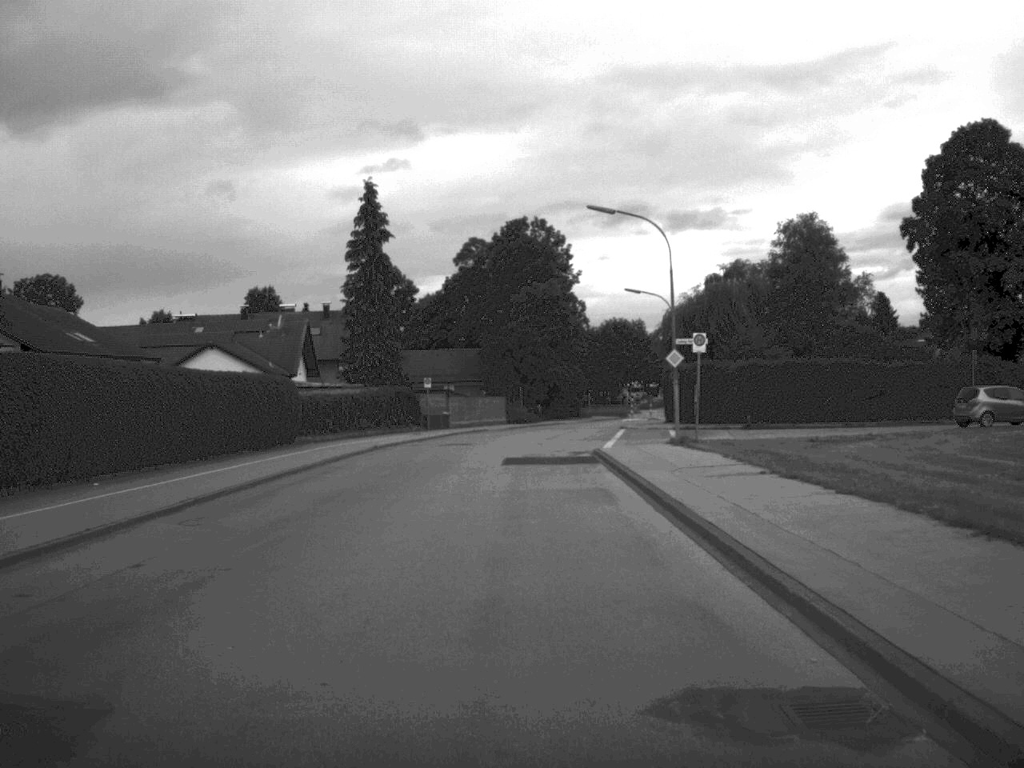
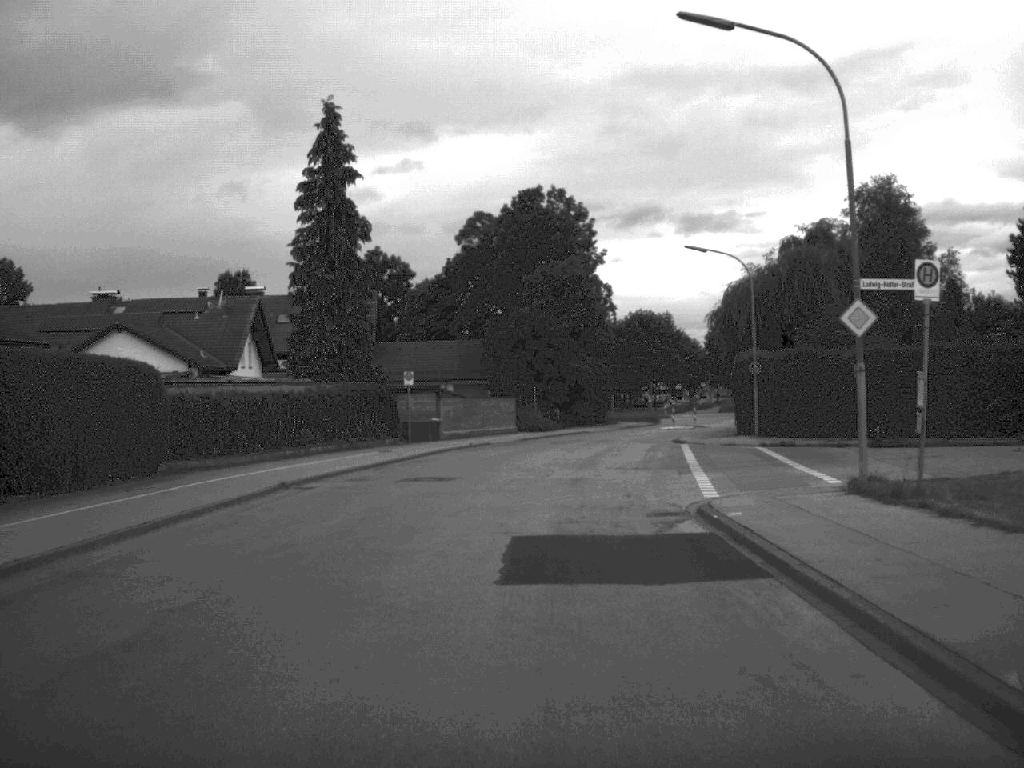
(-0.3, +19.3) m; -1°
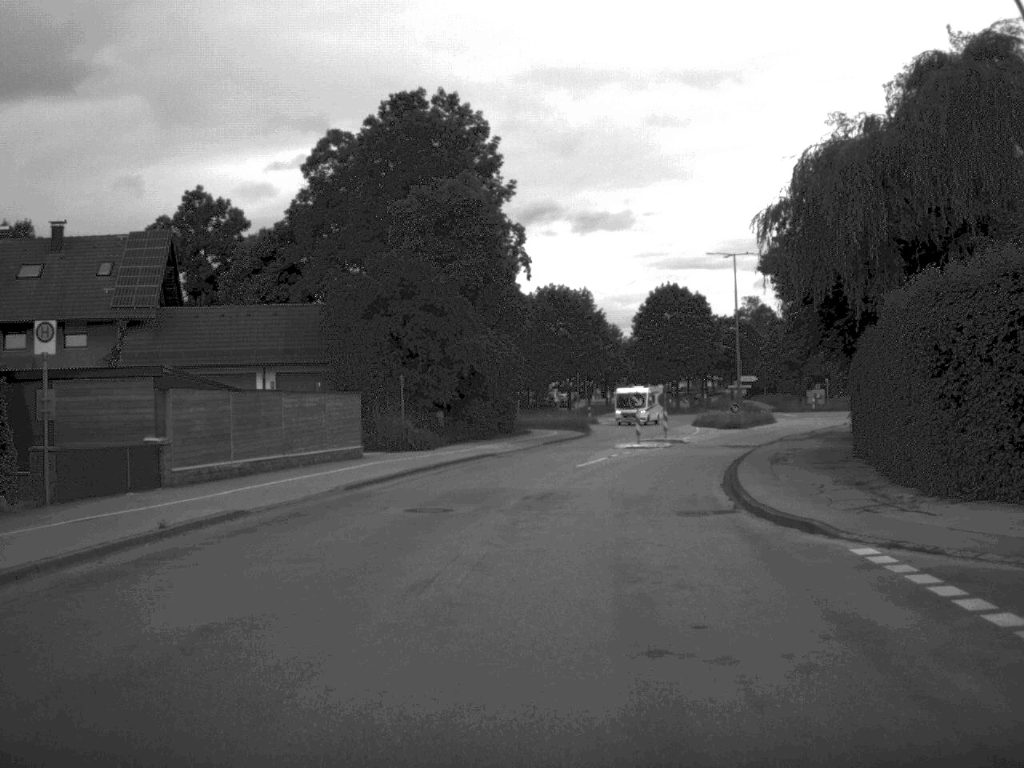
(+1.0, +32.5) m; +5°
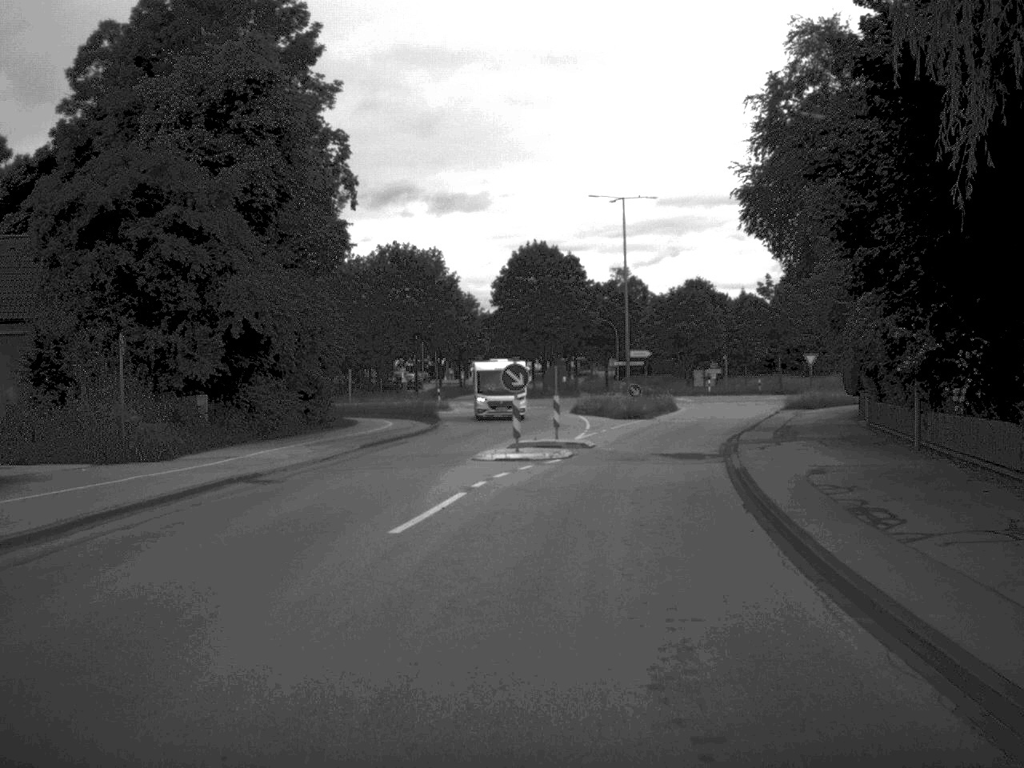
(+1.0, +19.1) m; +6°
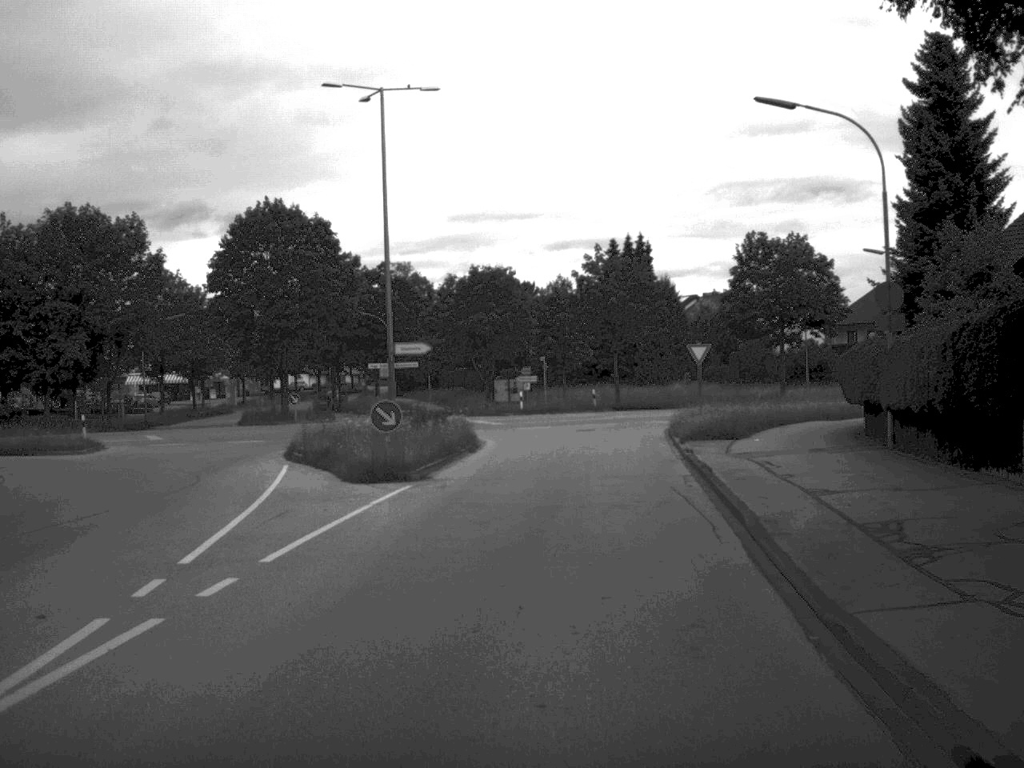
(+3.0, +30.3) m; +9°
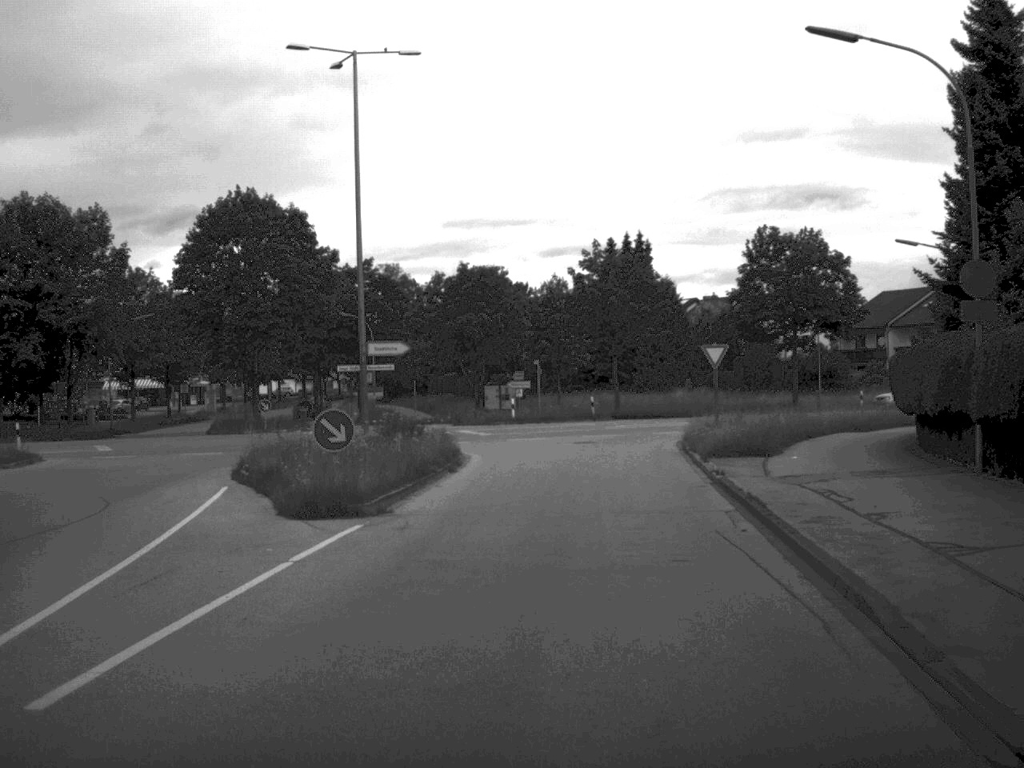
(0.0, +5.5) m; 0°
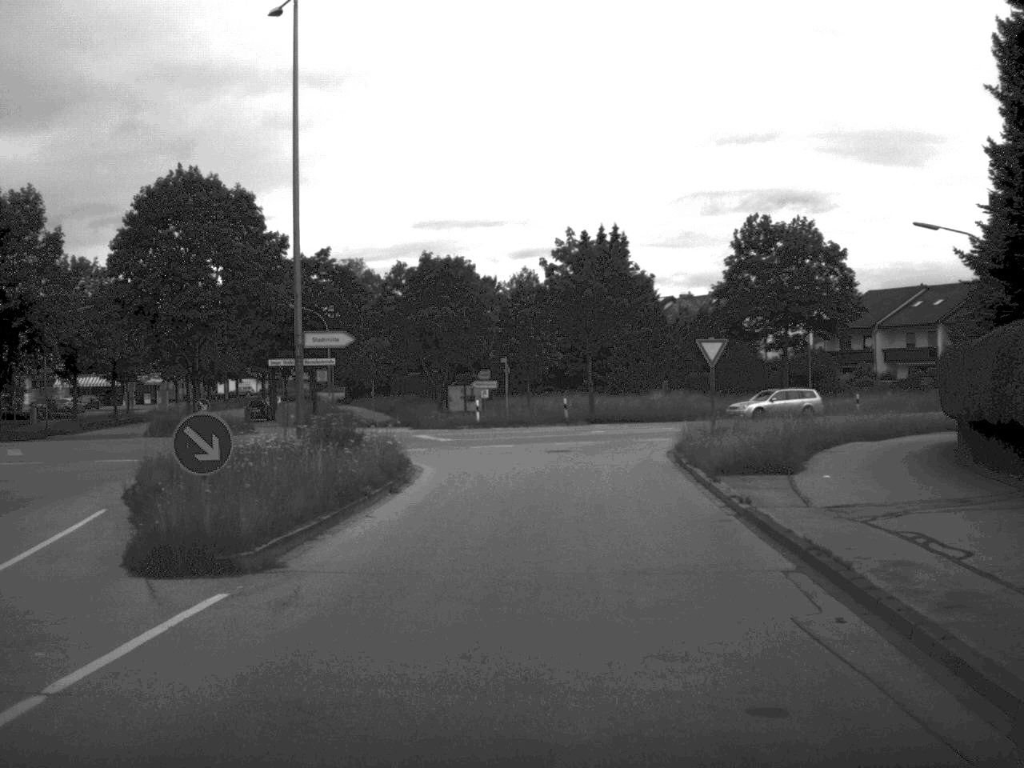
(+0.1, +5.7) m; +1°
